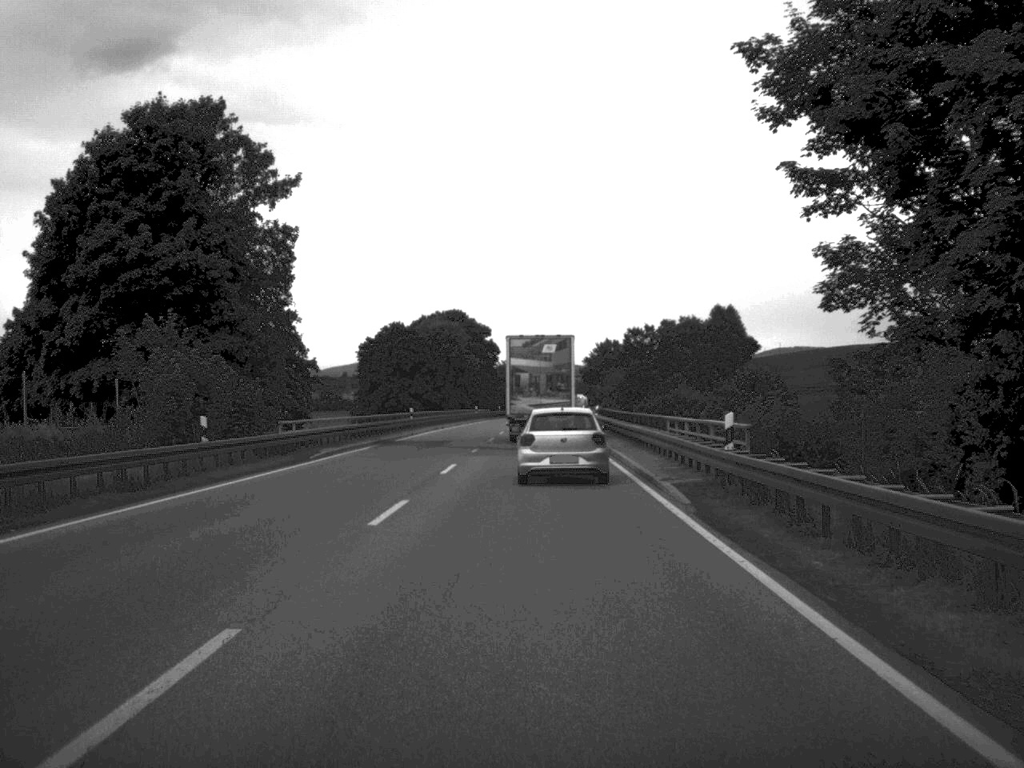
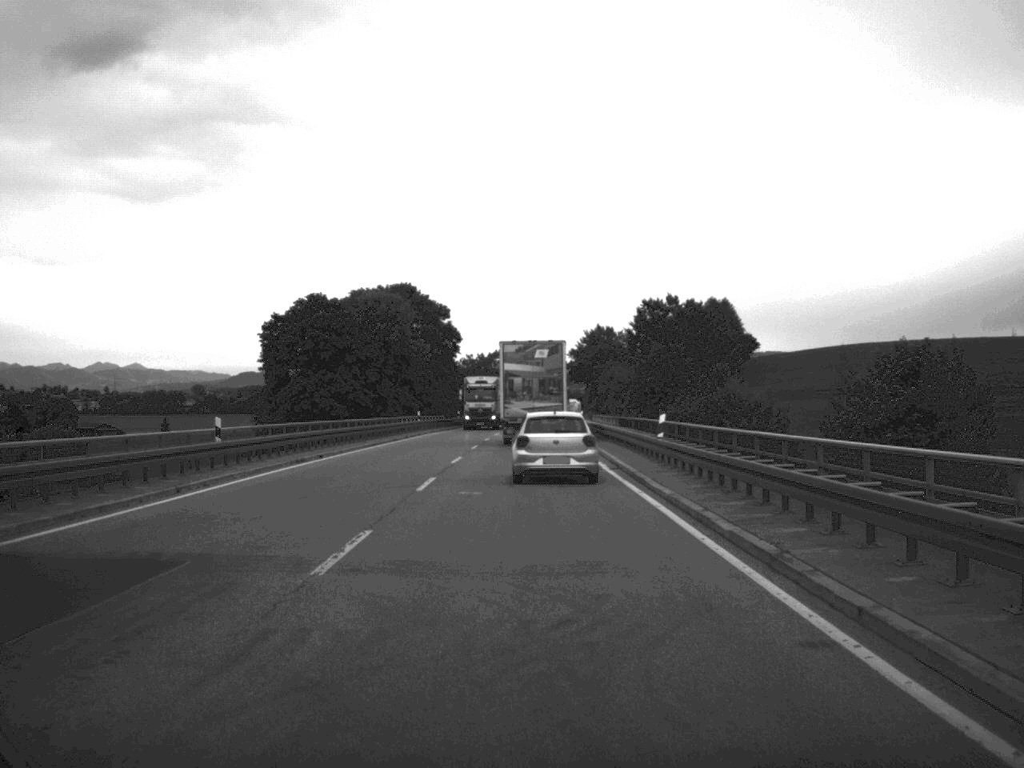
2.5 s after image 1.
(+0.1, +40.1) m; +1°
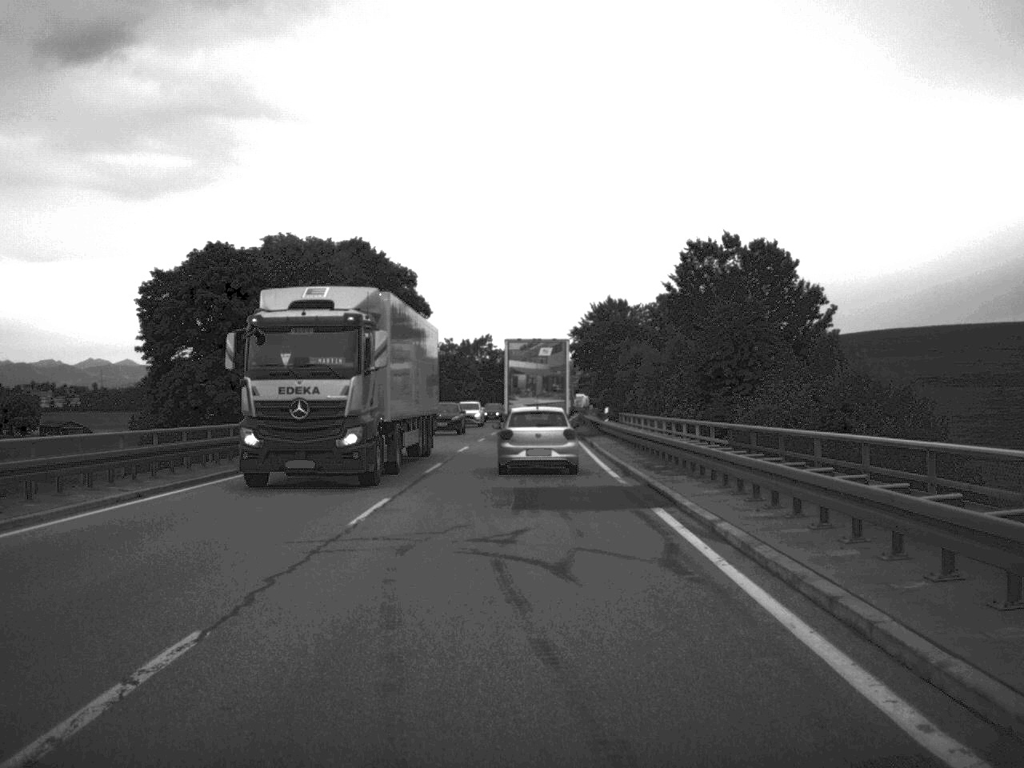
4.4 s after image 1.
(+0.1, +30.5) m; 0°
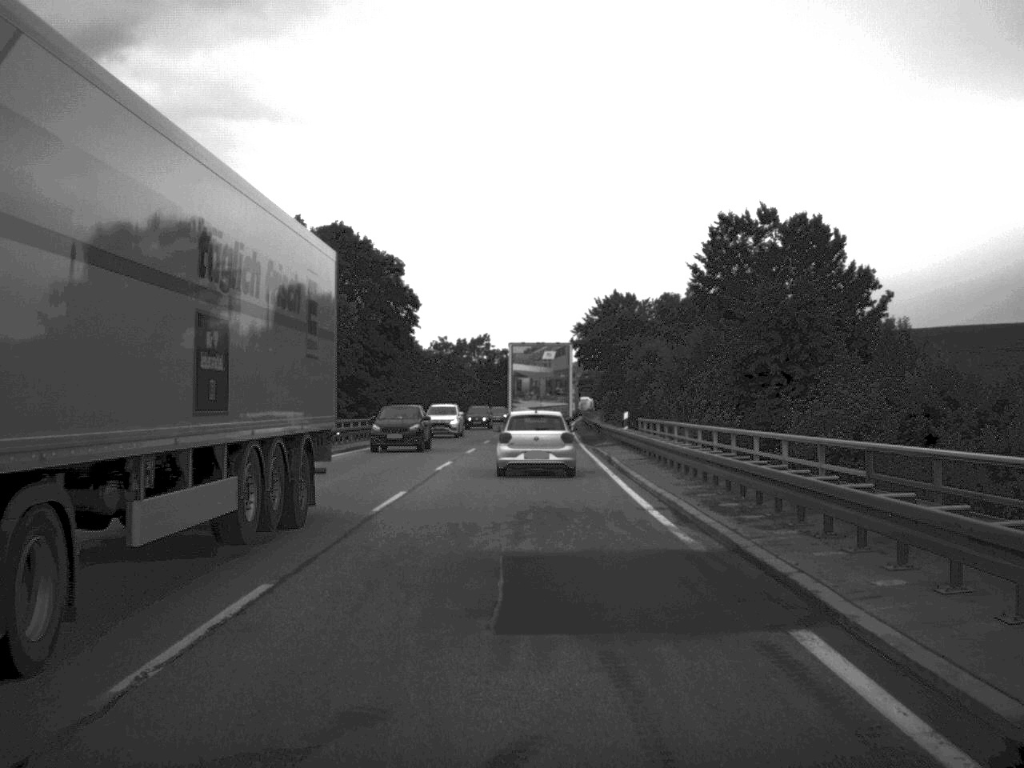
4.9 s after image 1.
(0.0, +9.4) m; 0°
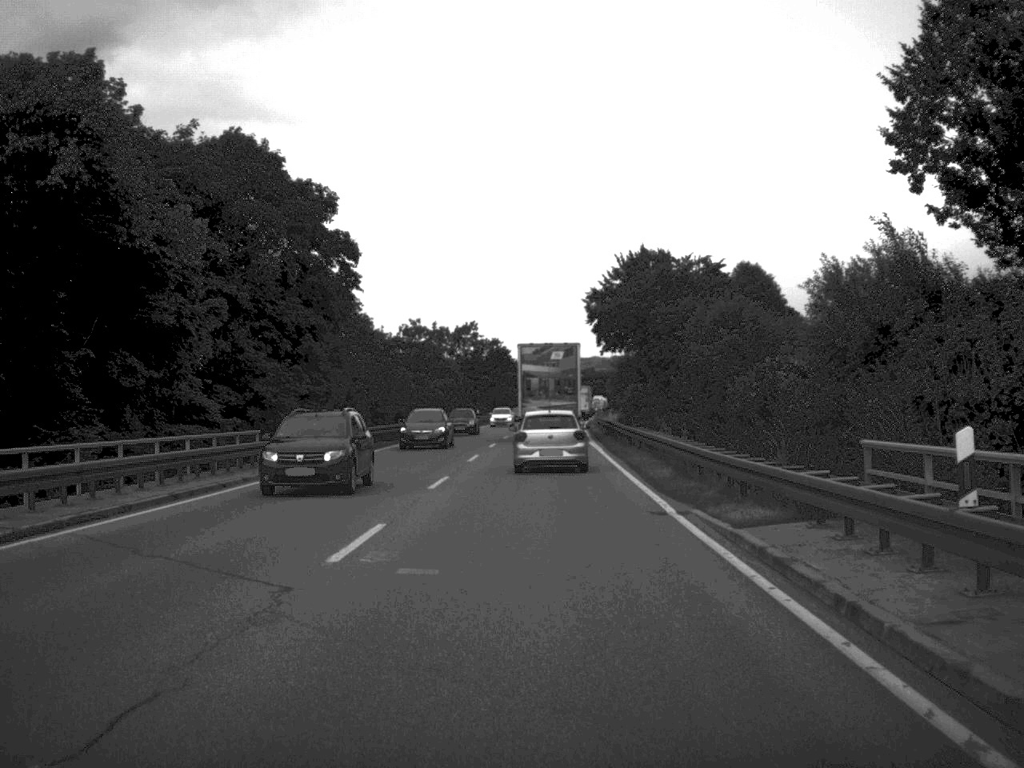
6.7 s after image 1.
(-0.1, +29.2) m; 0°
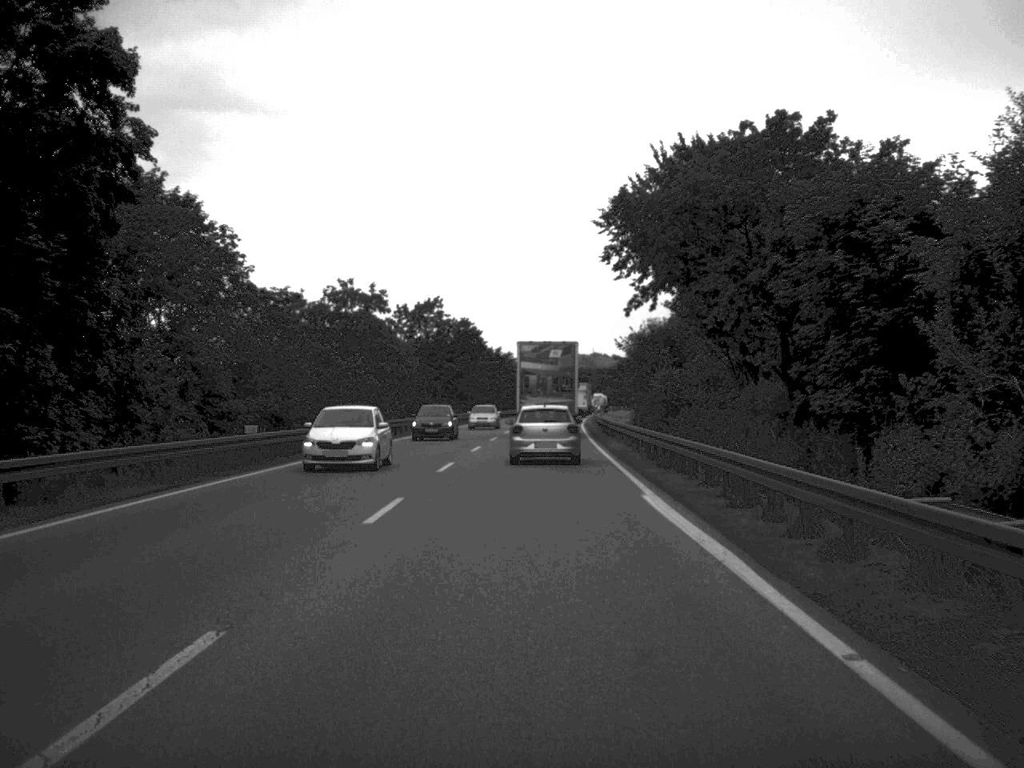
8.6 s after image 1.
(+0.3, +31.8) m; +1°
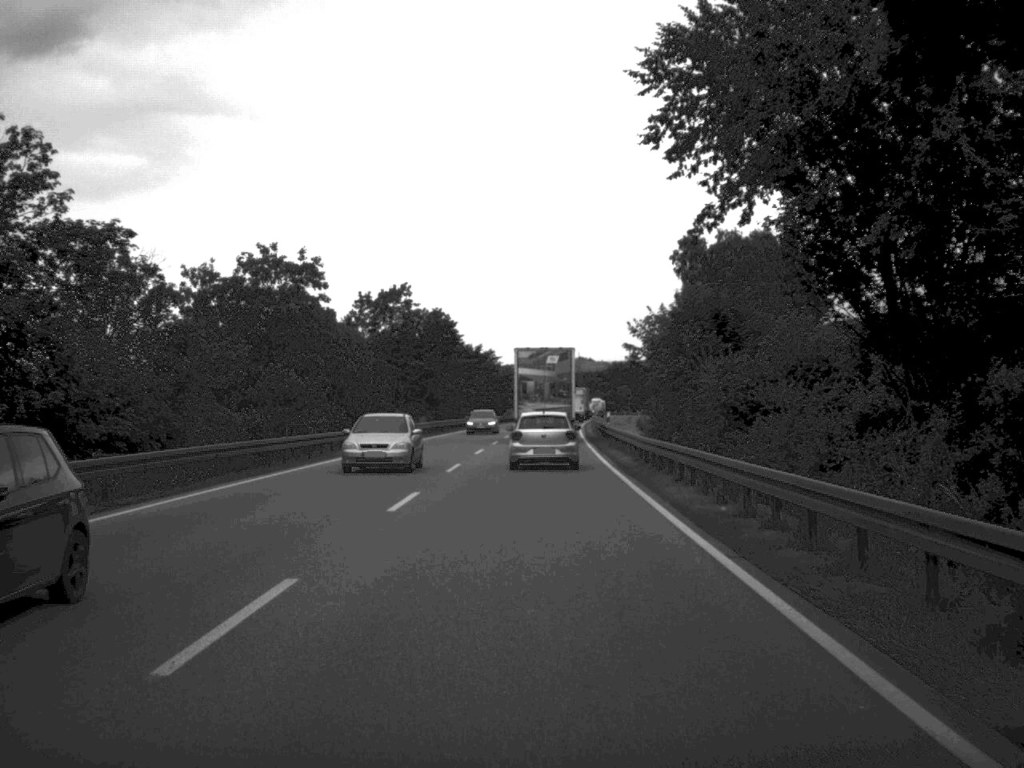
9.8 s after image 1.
(+0.1, +20.4) m; +1°
